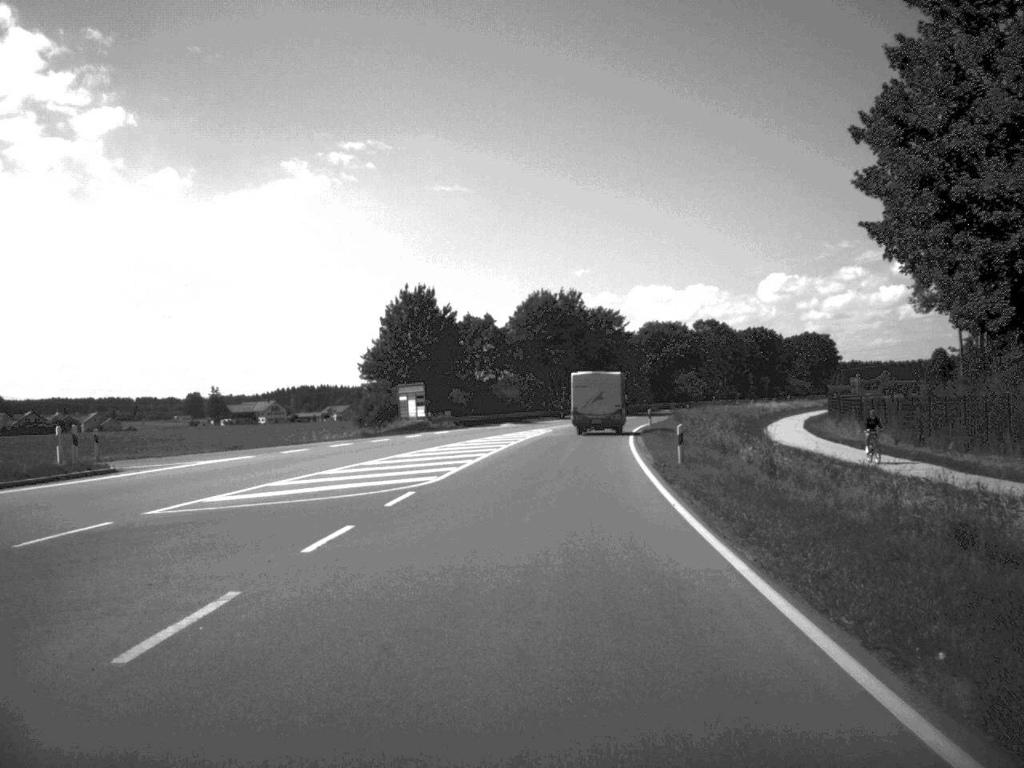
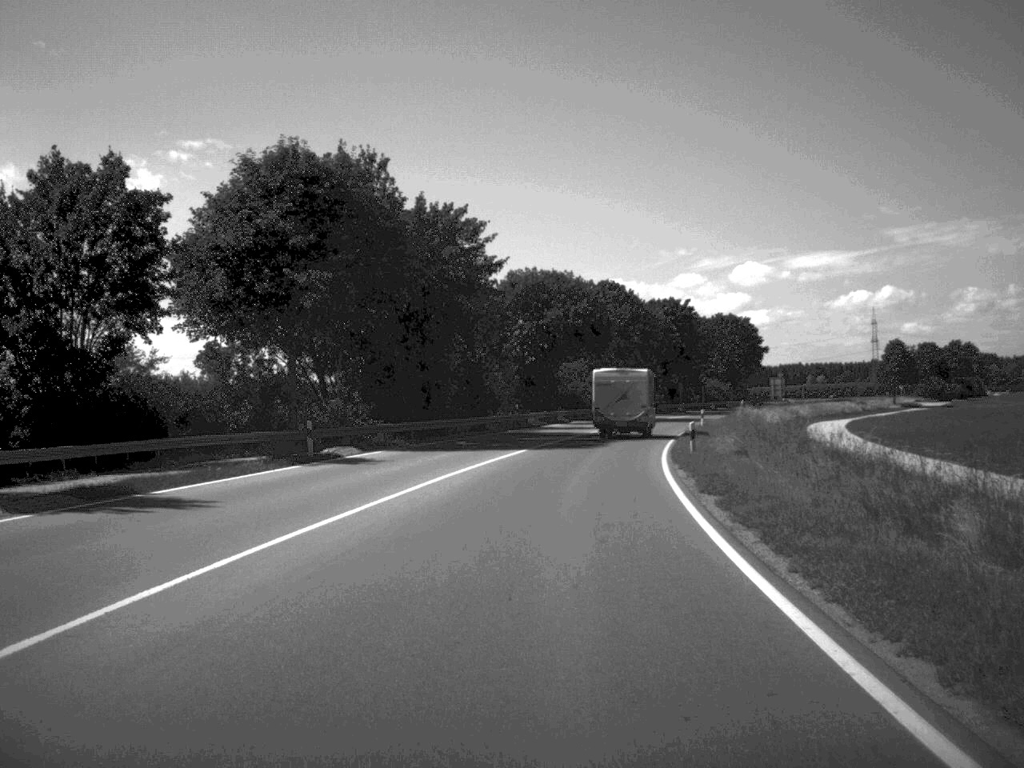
(+3.9, +67.9) m; +7°
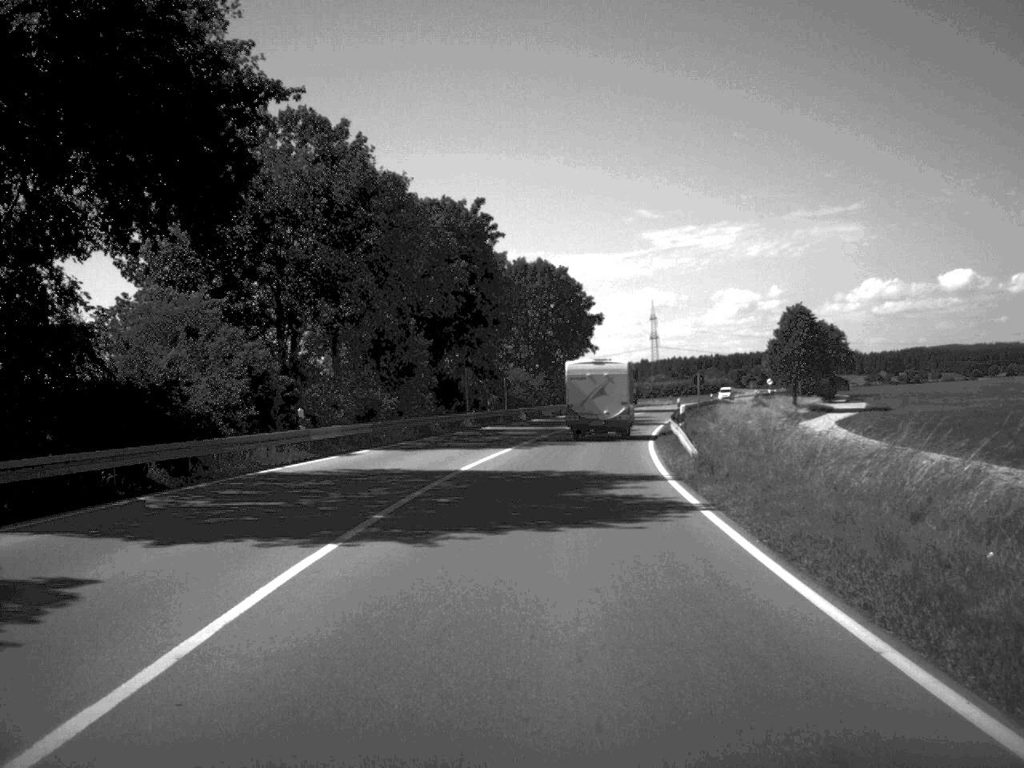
(+6.7, +69.9) m; +11°
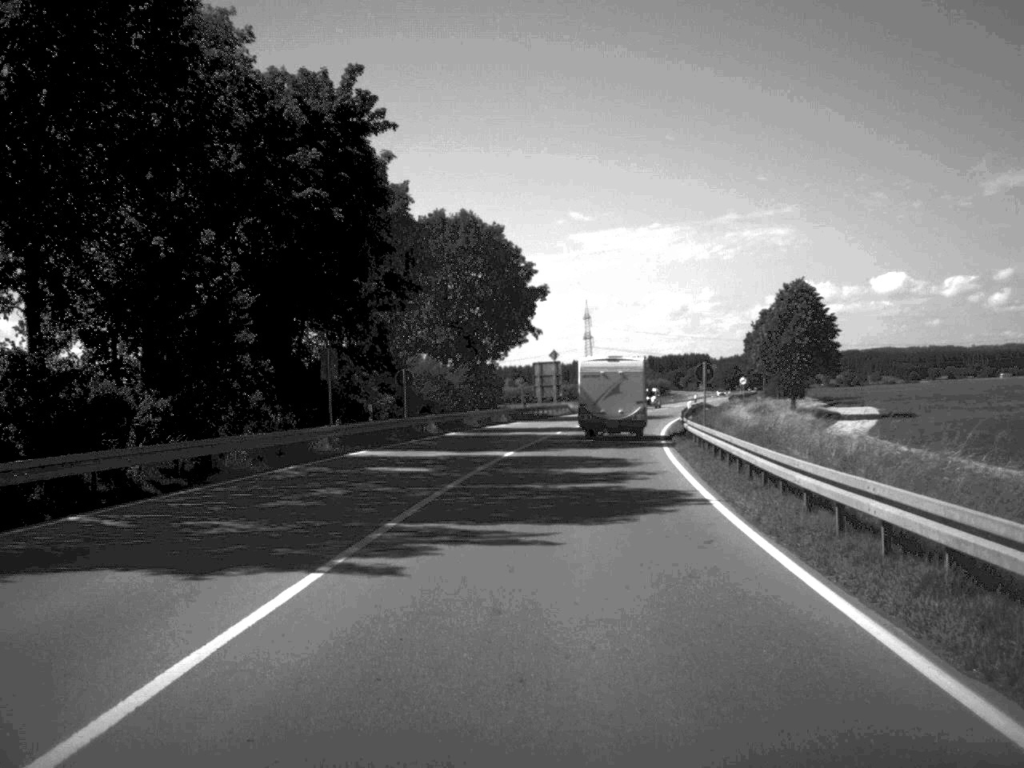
(+0.7, +27.1) m; +3°
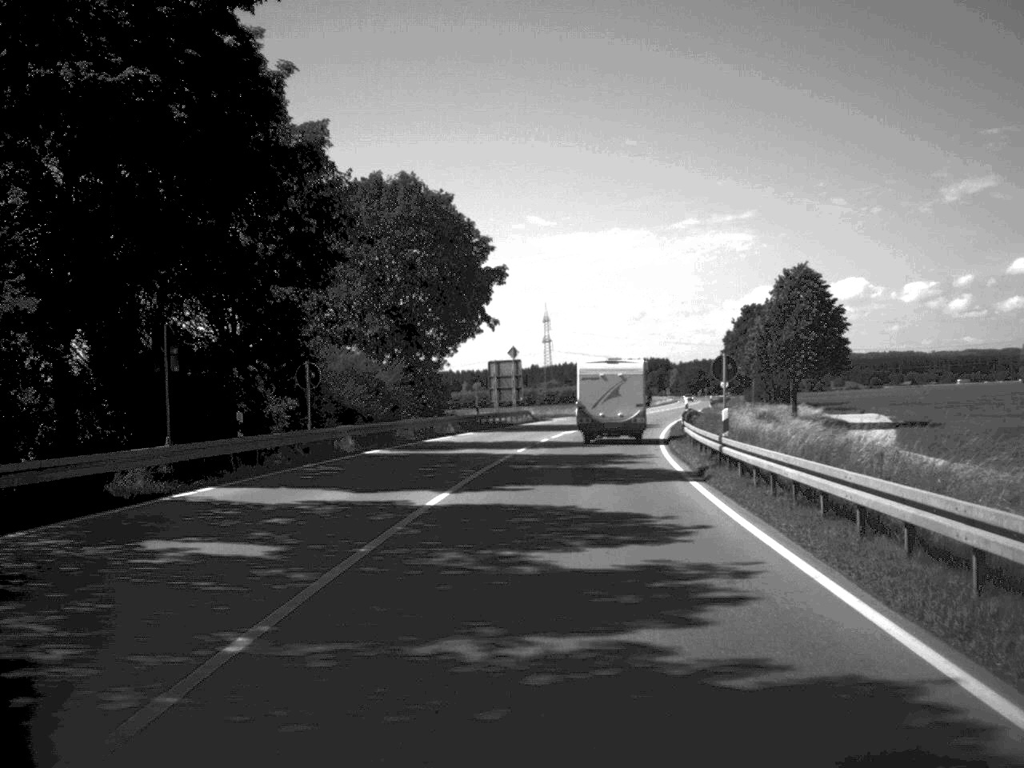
(+0.2, +13.9) m; +2°
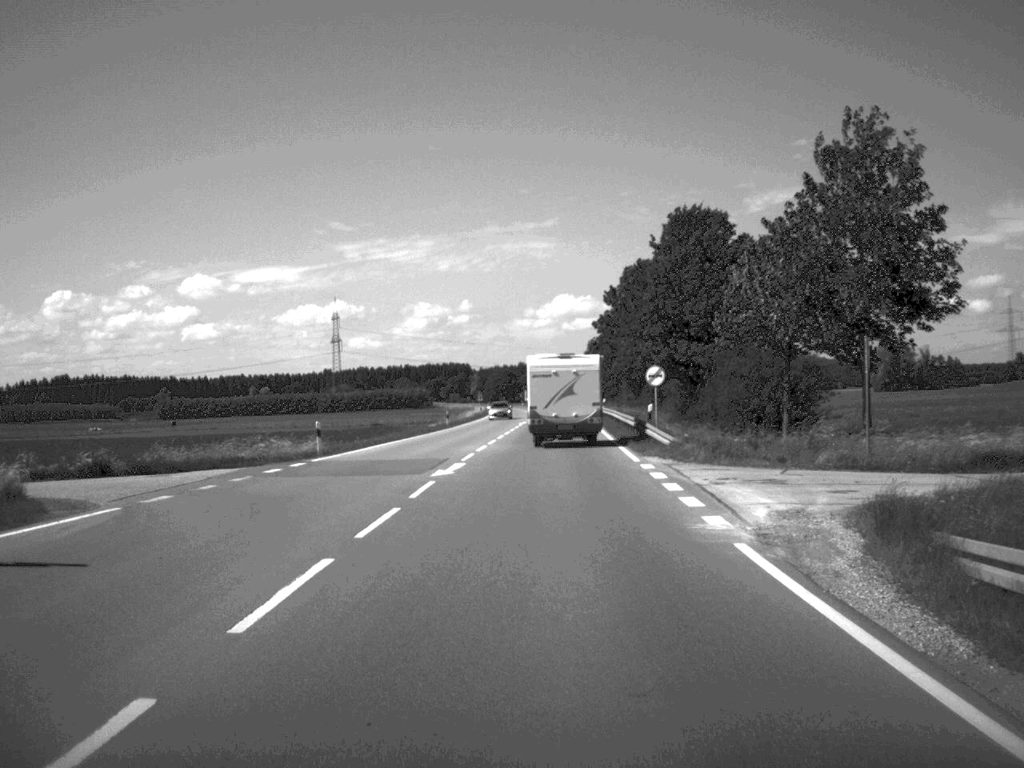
(+5.6, +69.3) m; +9°
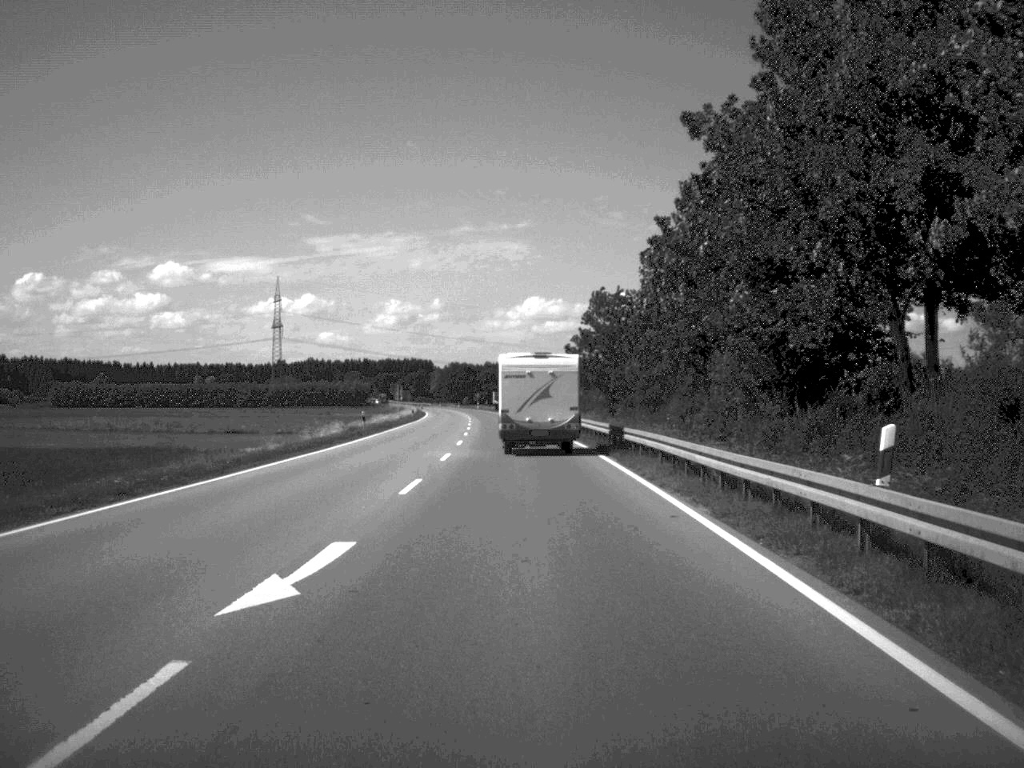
(+1.3, +69.9) m; +1°
